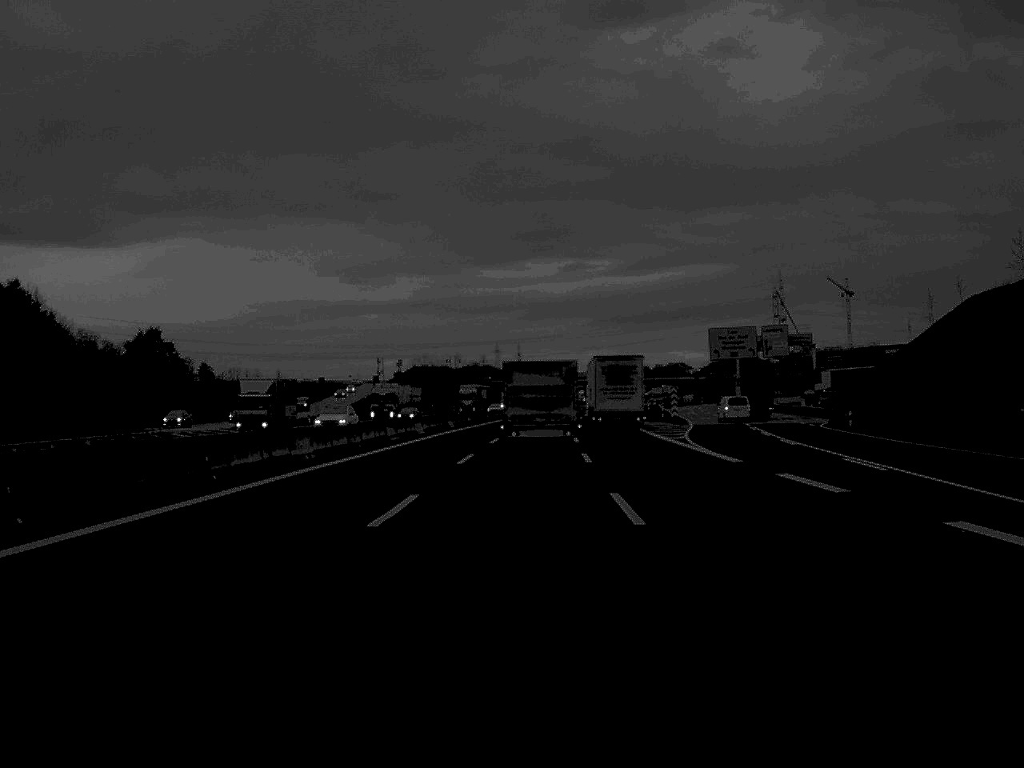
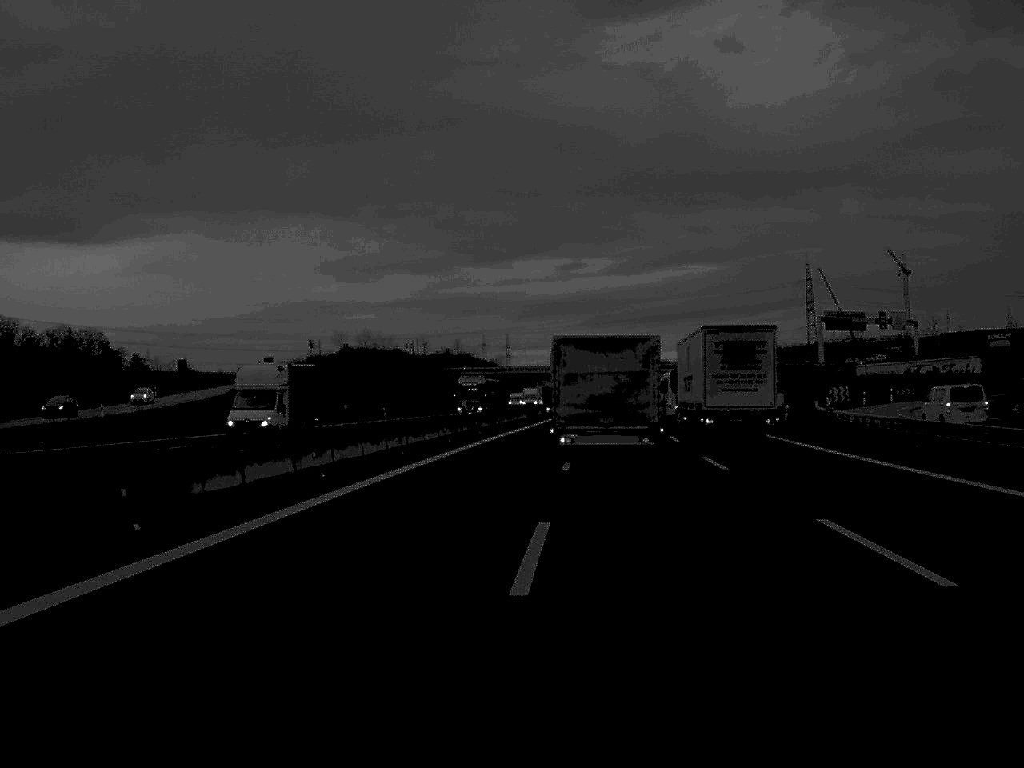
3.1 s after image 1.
(+0.5, +96.1) m; 0°
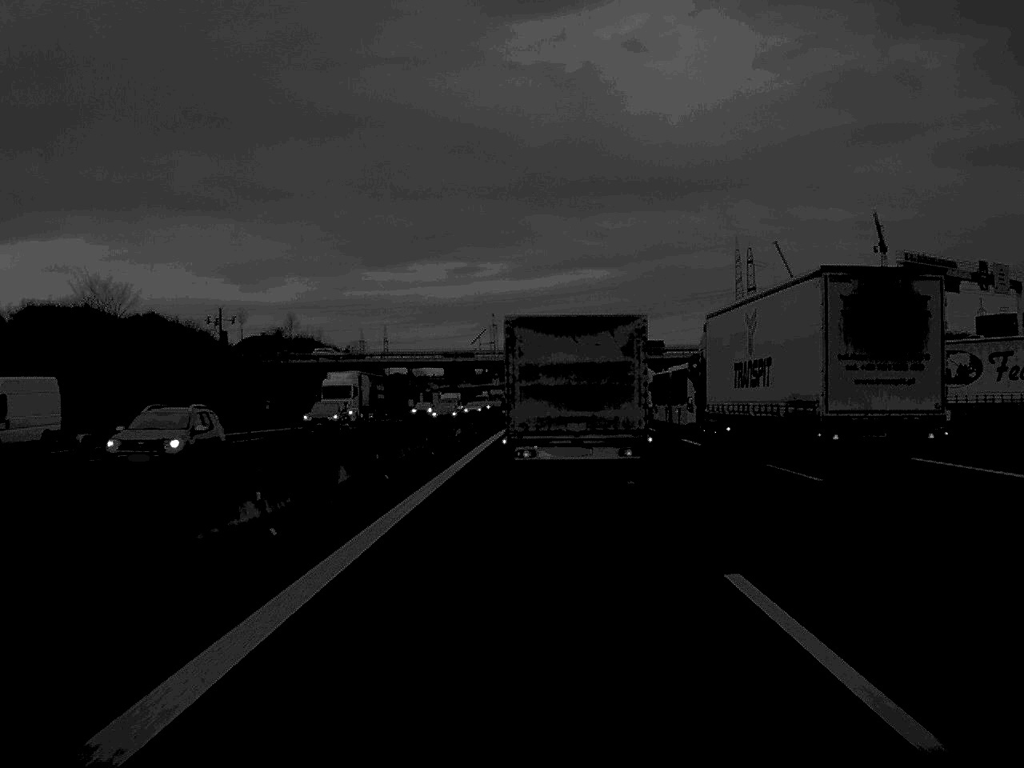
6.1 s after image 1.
(+3.9, +94.0) m; +5°
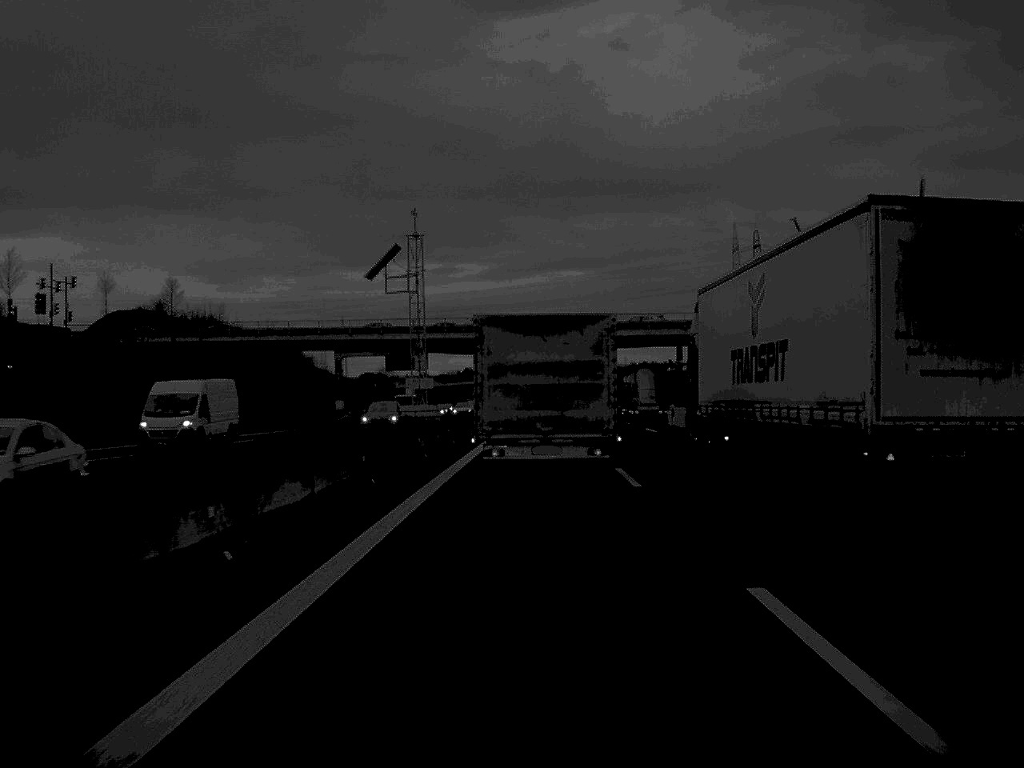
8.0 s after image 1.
(+0.5, +54.5) m; +1°
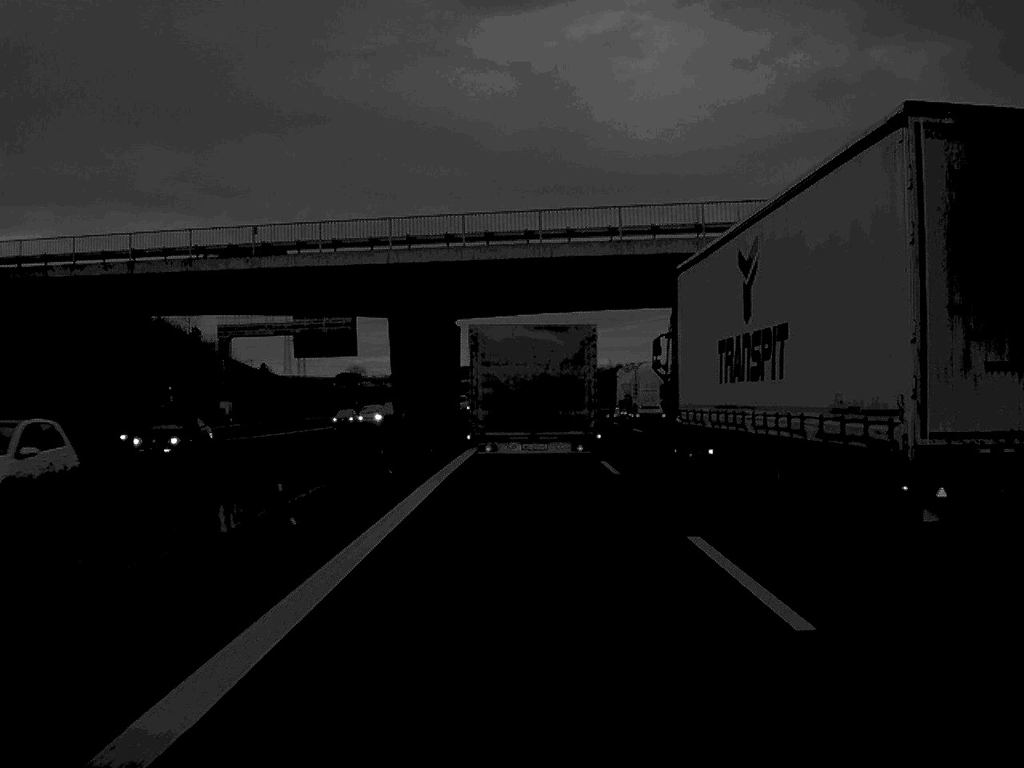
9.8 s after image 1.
(+0.4, +49.2) m; +1°
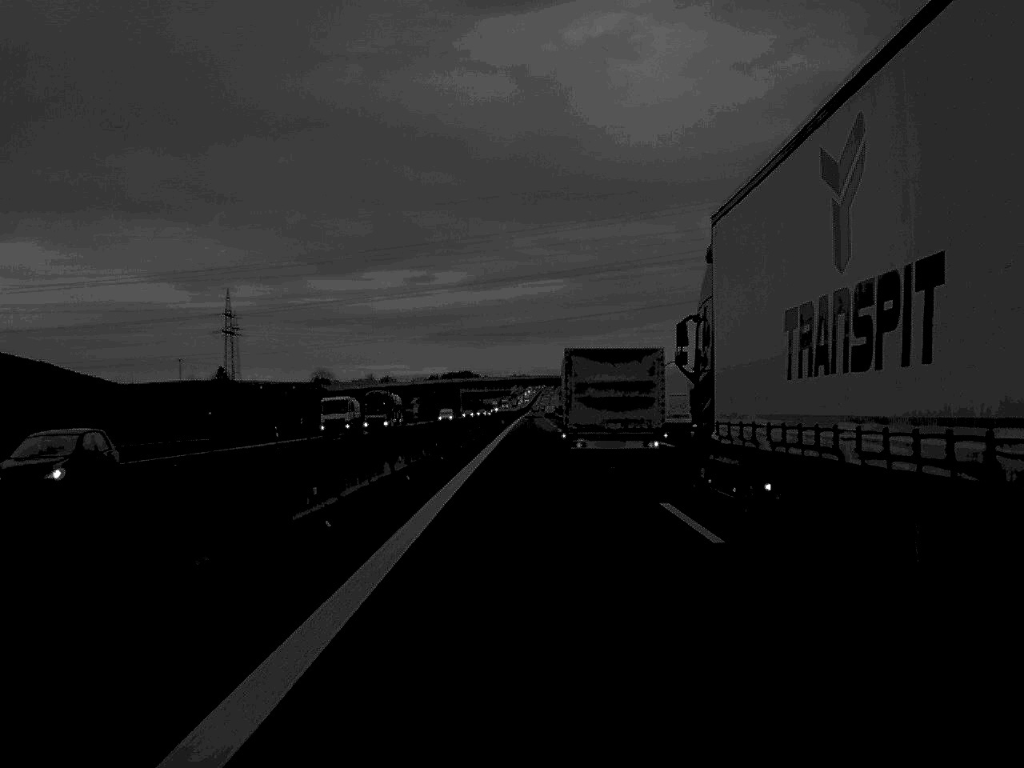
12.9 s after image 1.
(0.0, +83.6) m; 0°
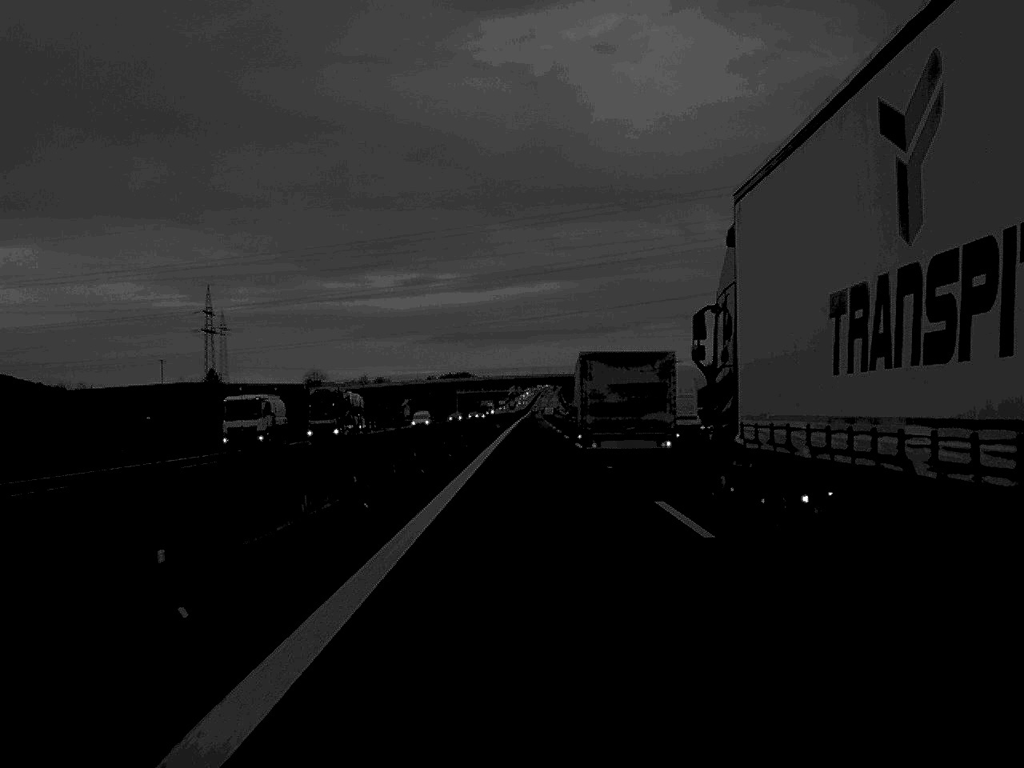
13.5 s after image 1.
(0.0, +17.1) m; 0°
